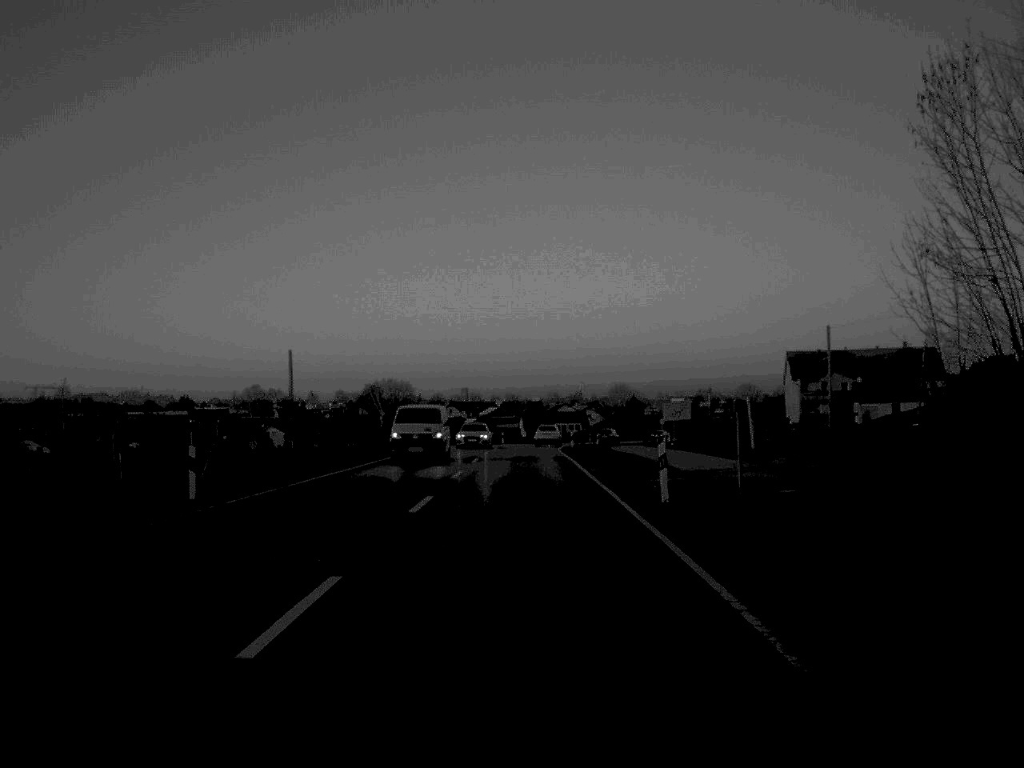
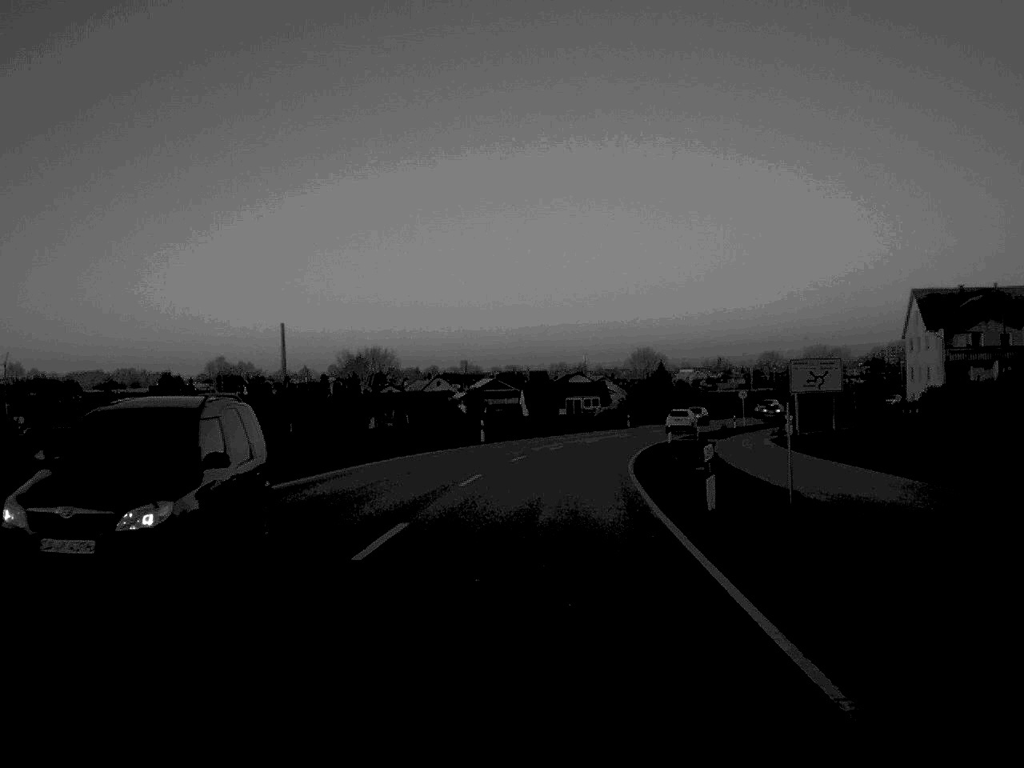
(-0.1, +54.9) m; 0°
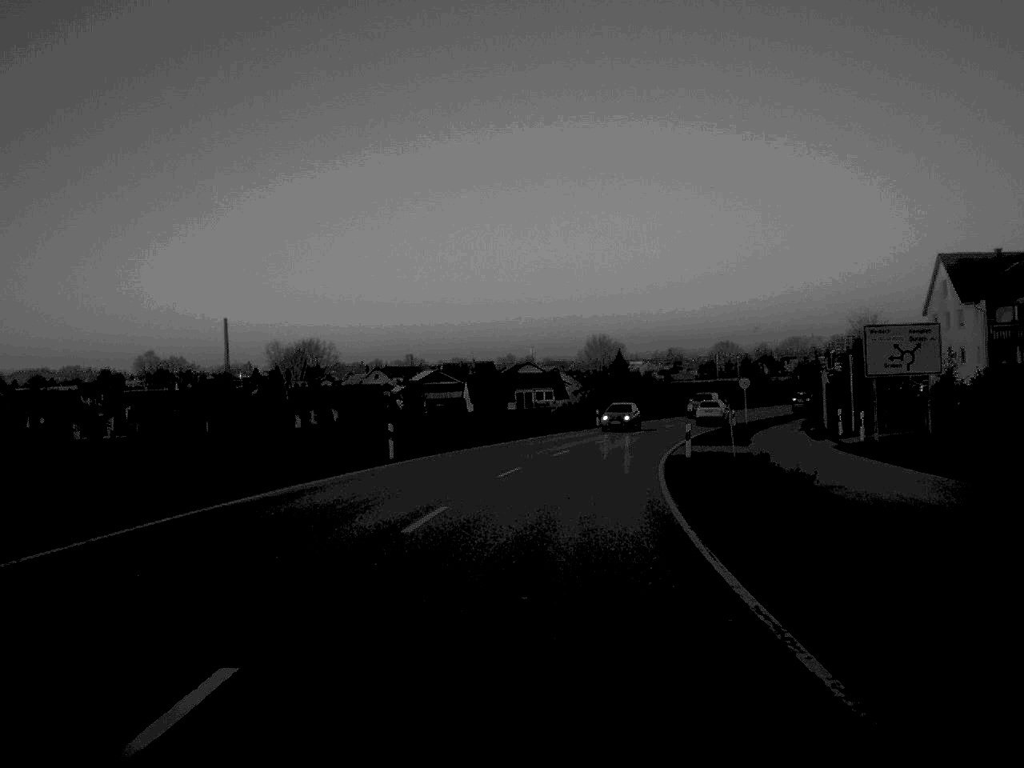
(+0.4, +21.0) m; +2°
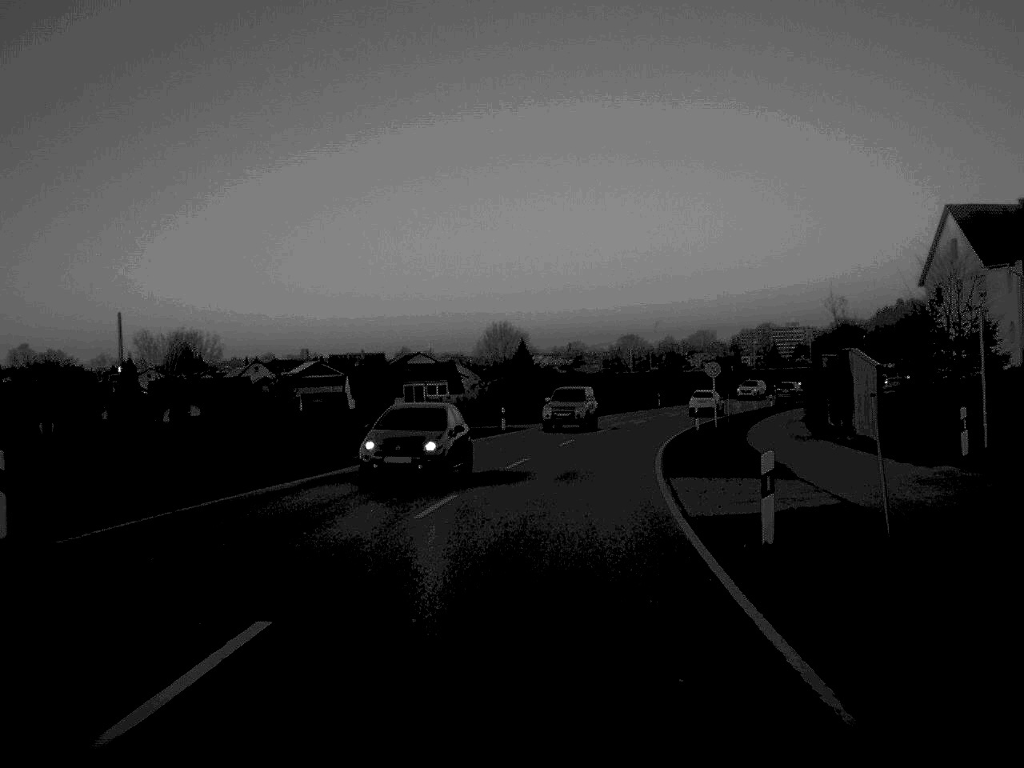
(+0.8, +22.2) m; +4°
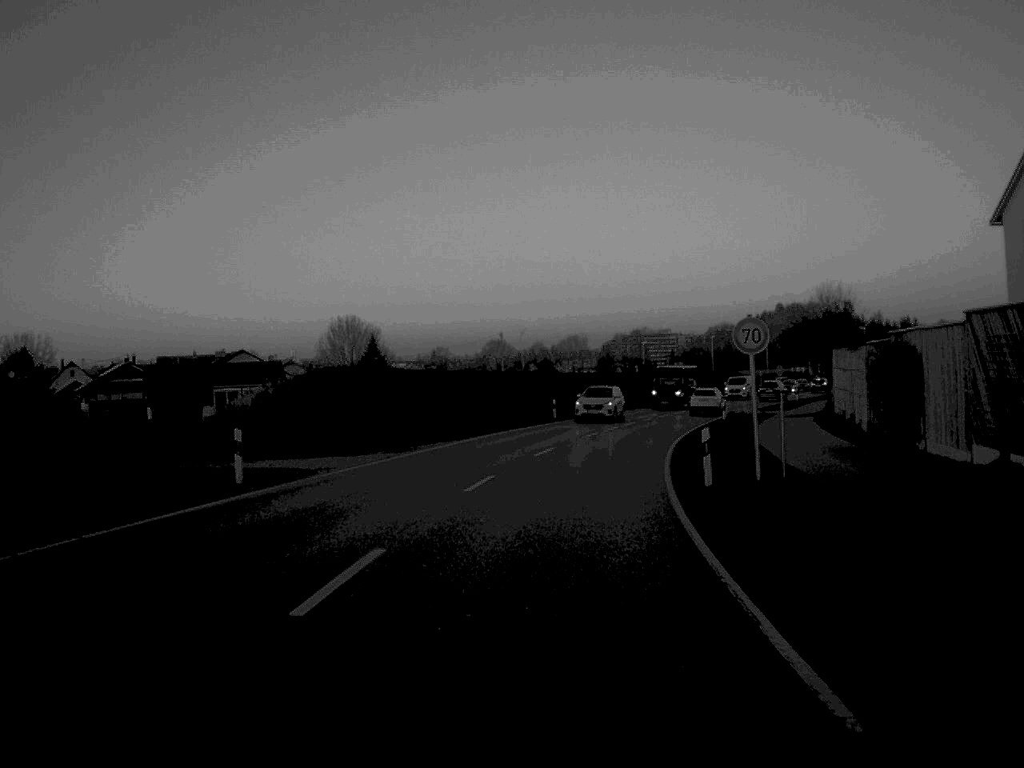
(+1.6, +31.4) m; +6°
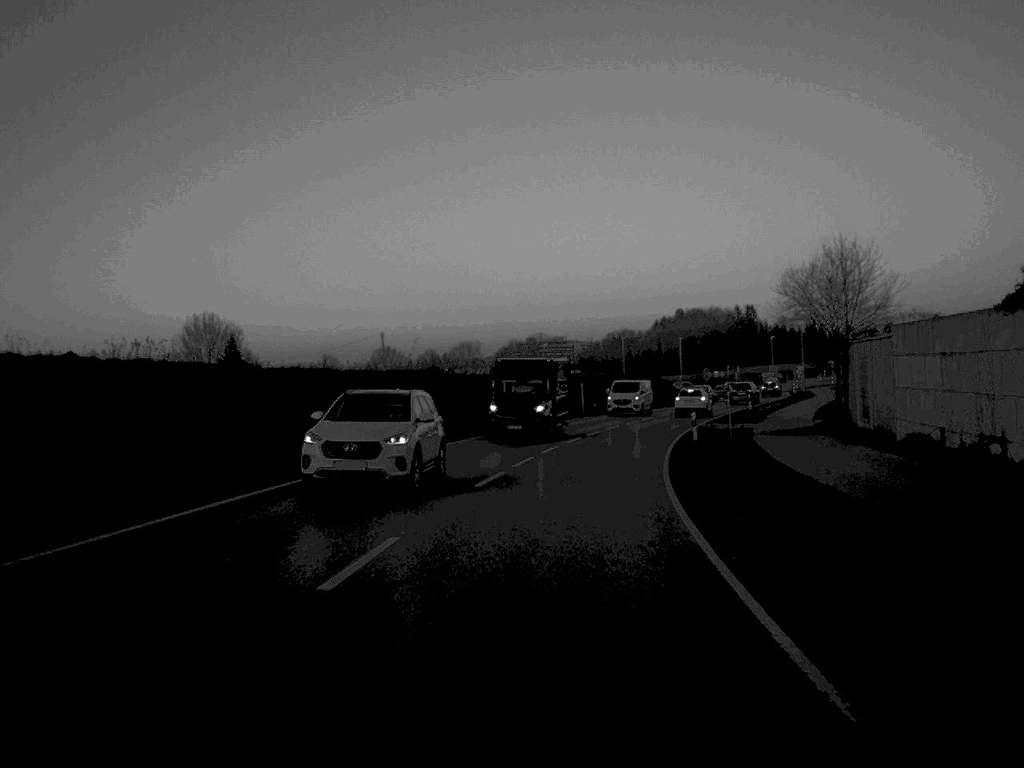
(+0.9, +22.3) m; +5°
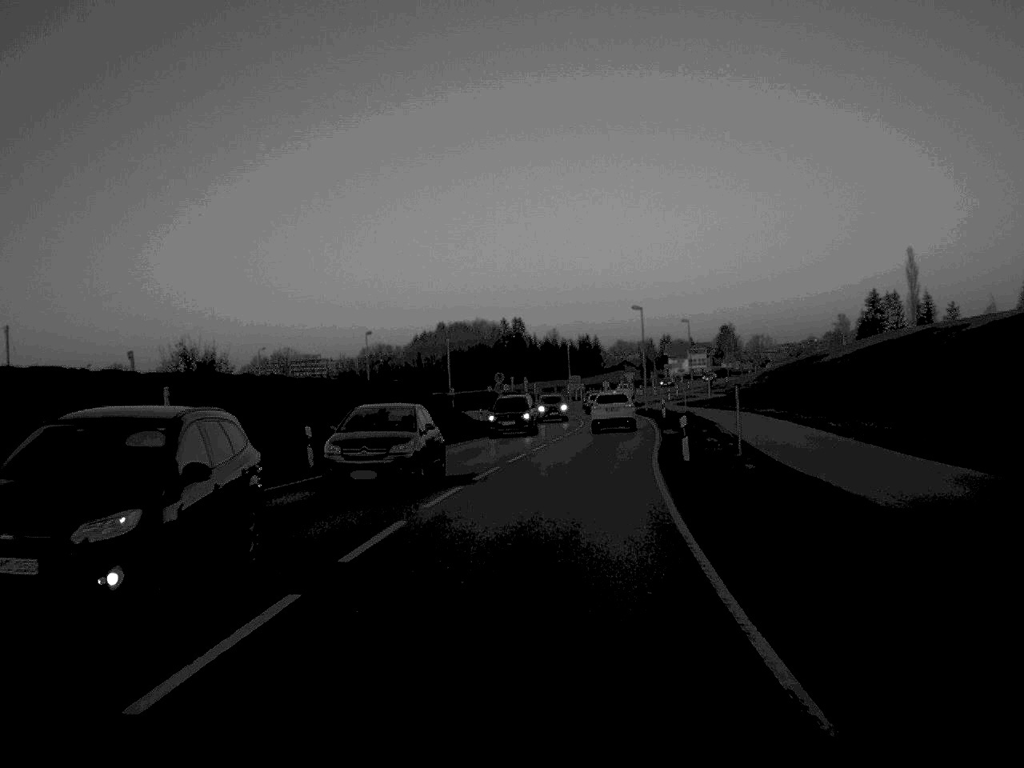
(+5.0, +51.5) m; +11°
